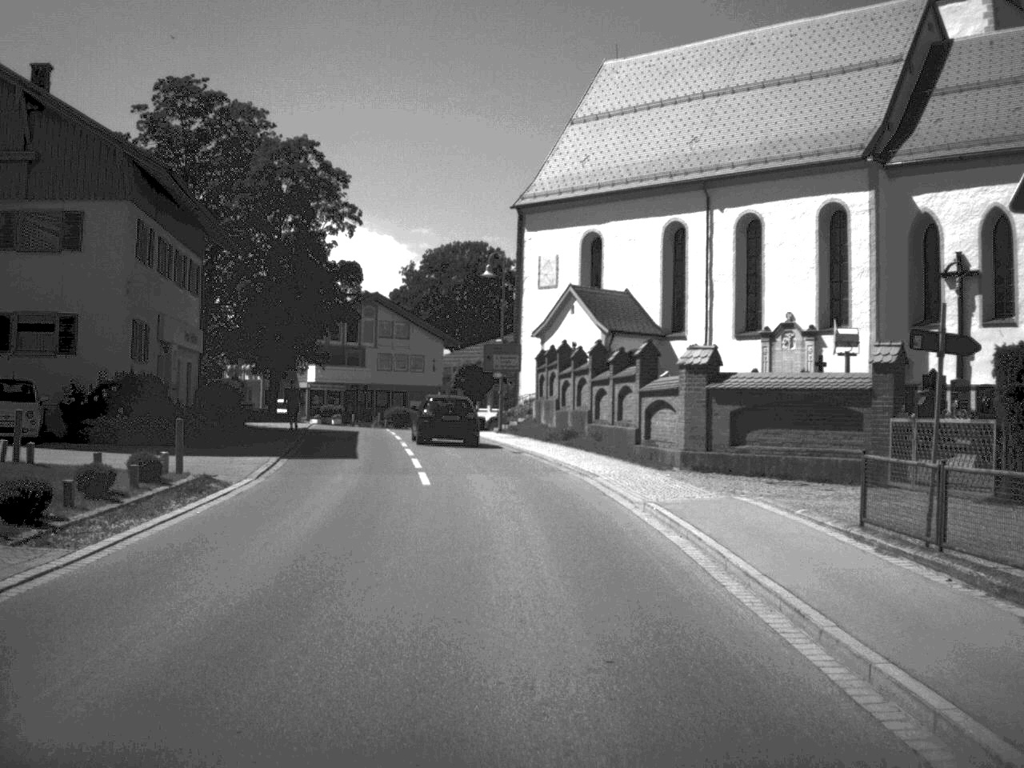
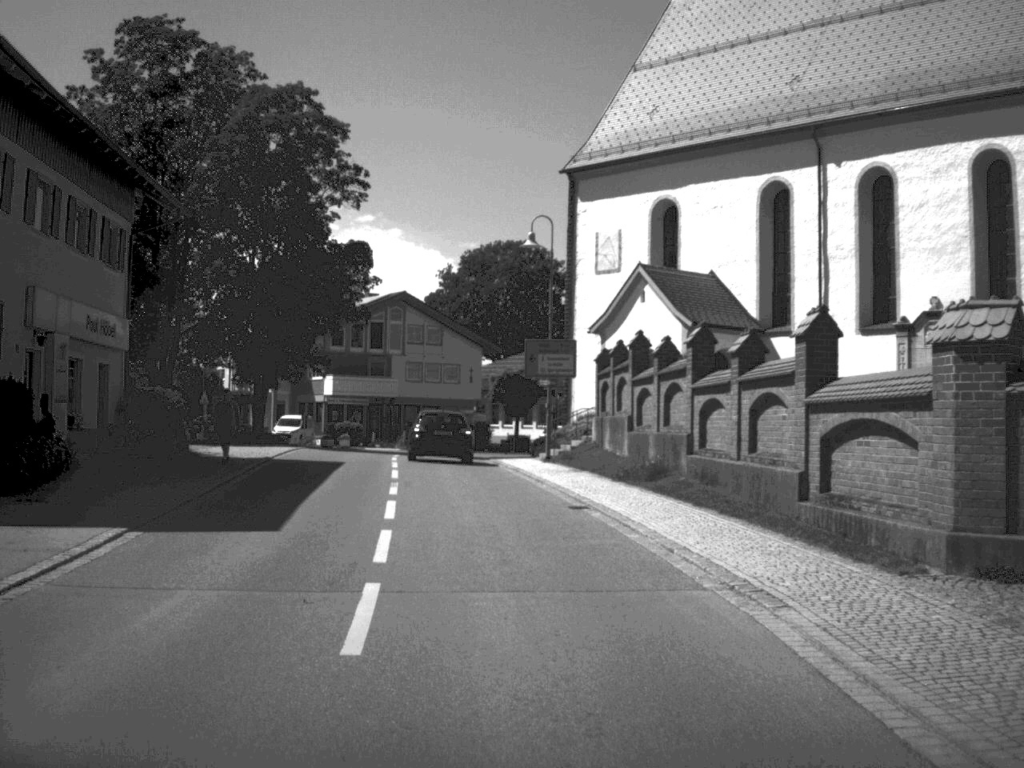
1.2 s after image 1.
(-0.2, +13.6) m; -2°
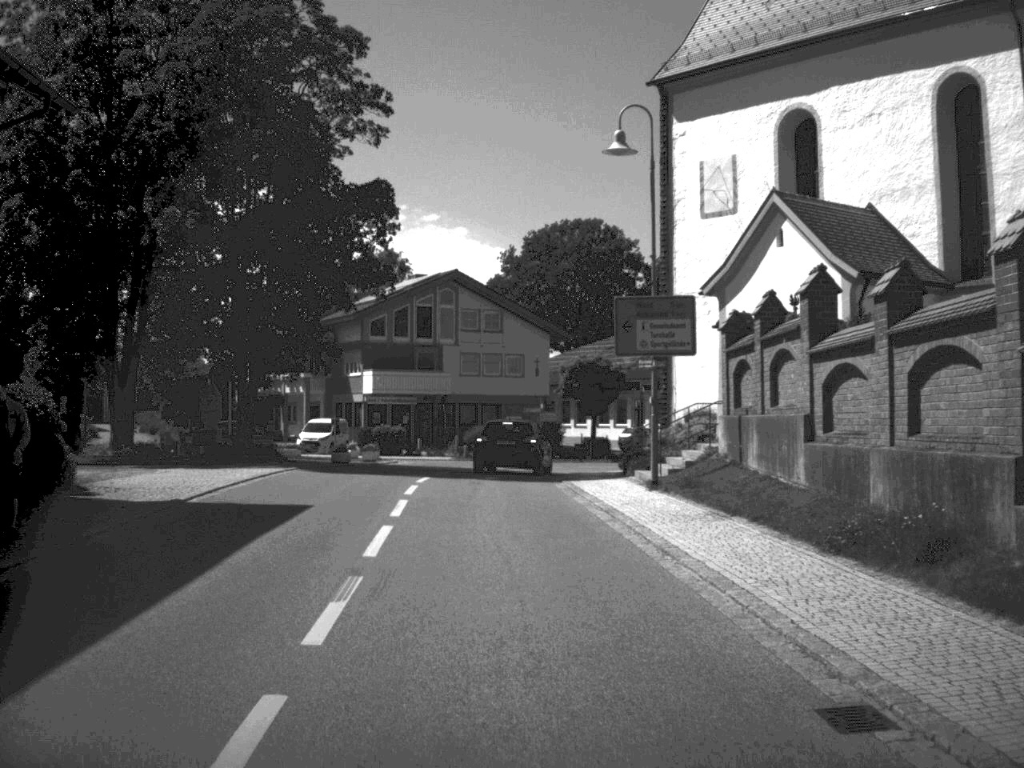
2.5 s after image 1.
(-0.4, +13.4) m; -3°
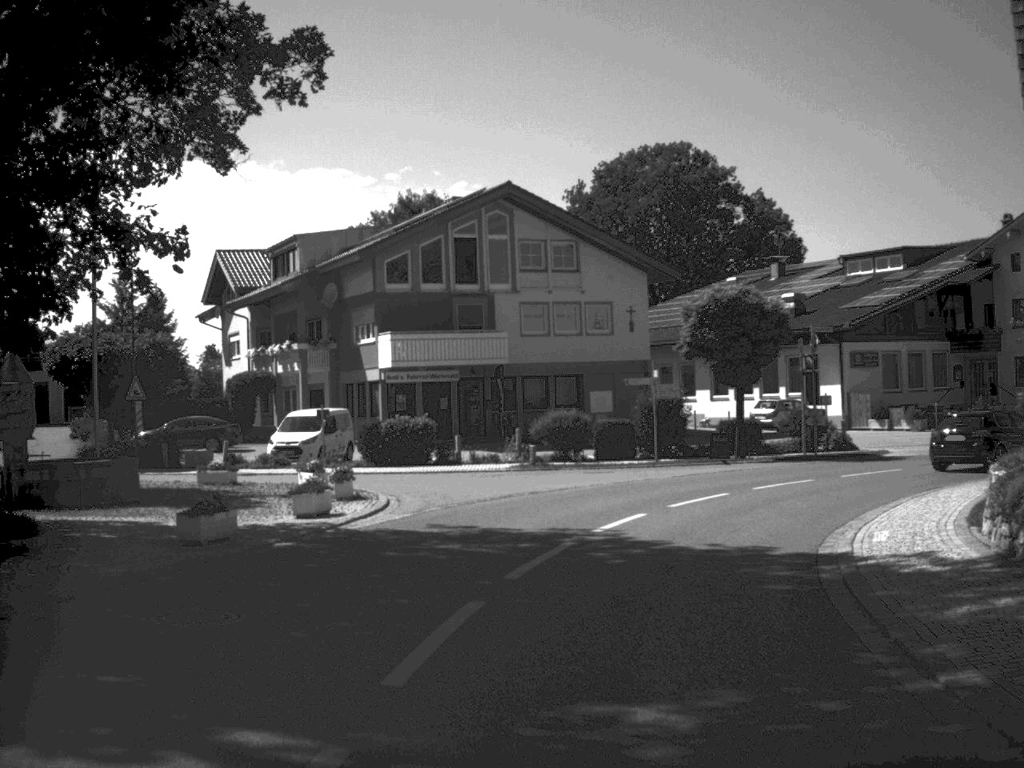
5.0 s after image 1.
(-1.0, +23.2) m; -3°
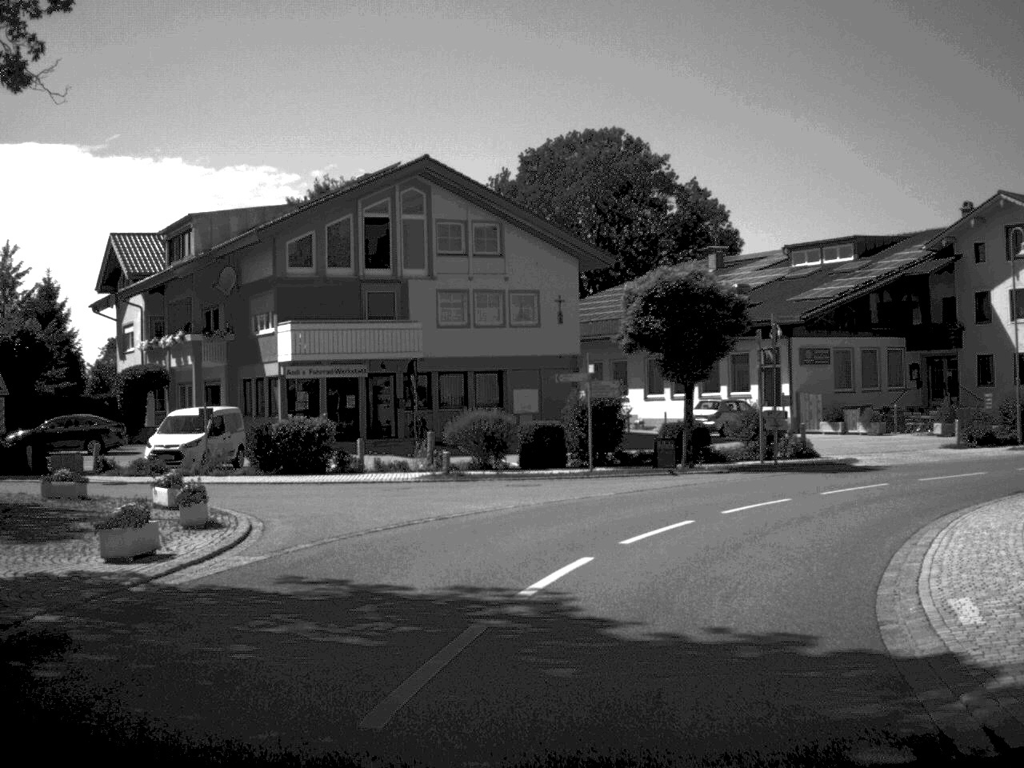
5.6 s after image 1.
(+0.1, +5.2) m; +4°
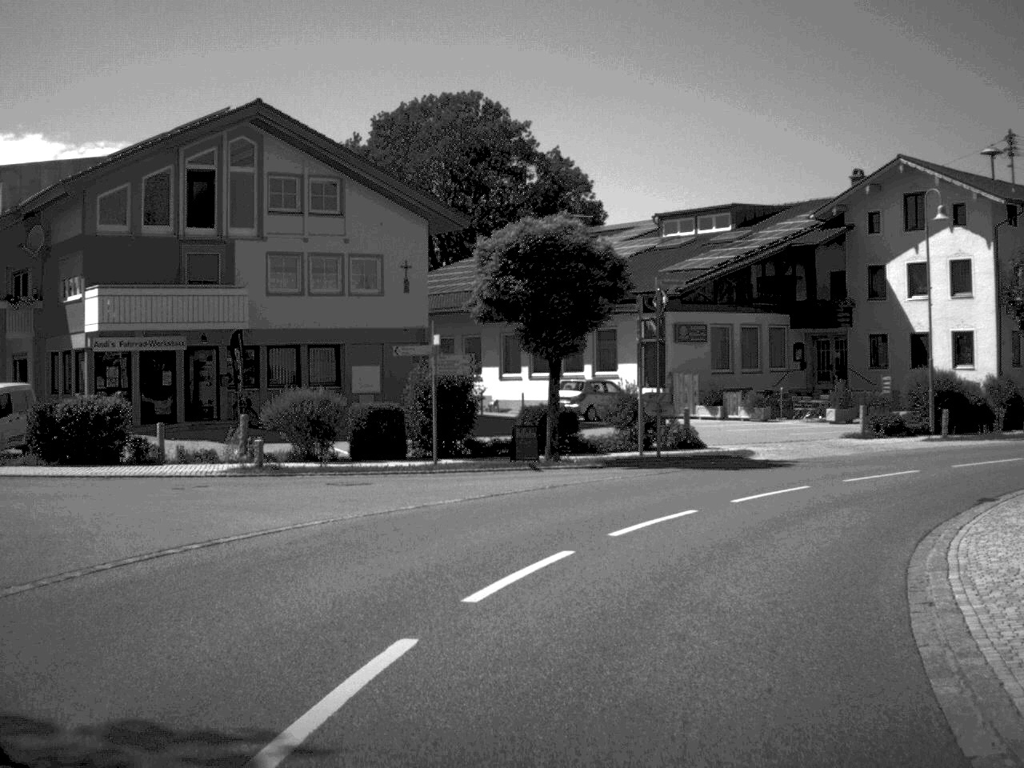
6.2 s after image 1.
(+0.3, +5.4) m; +7°
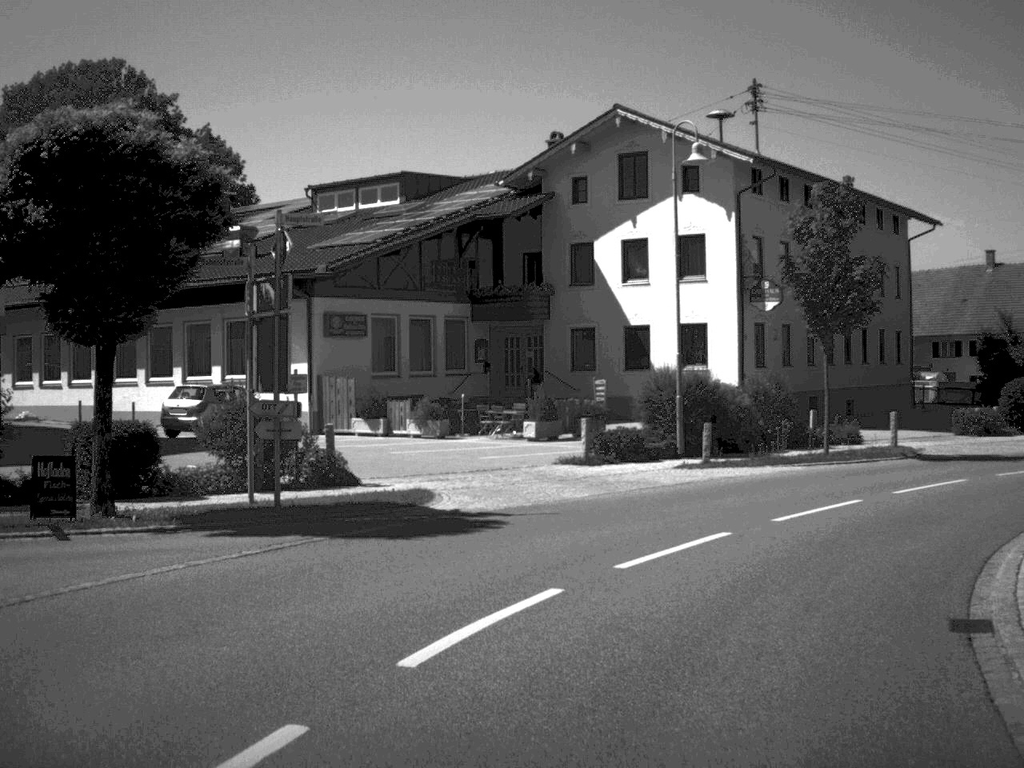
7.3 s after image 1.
(+1.3, +10.5) m; +15°
